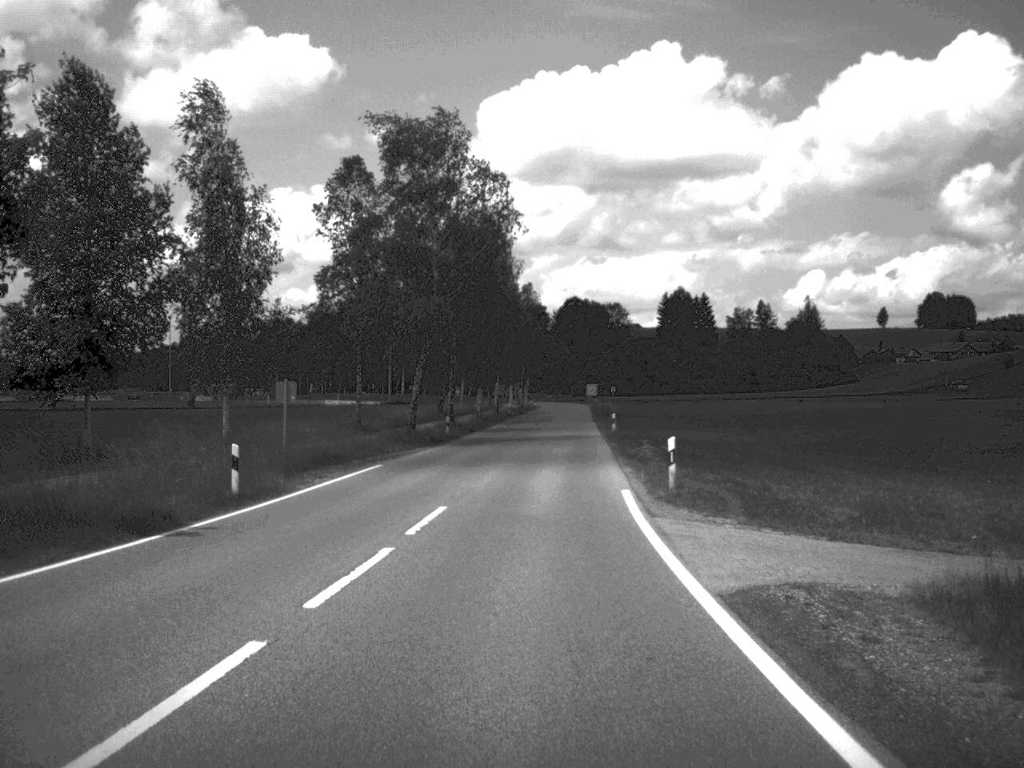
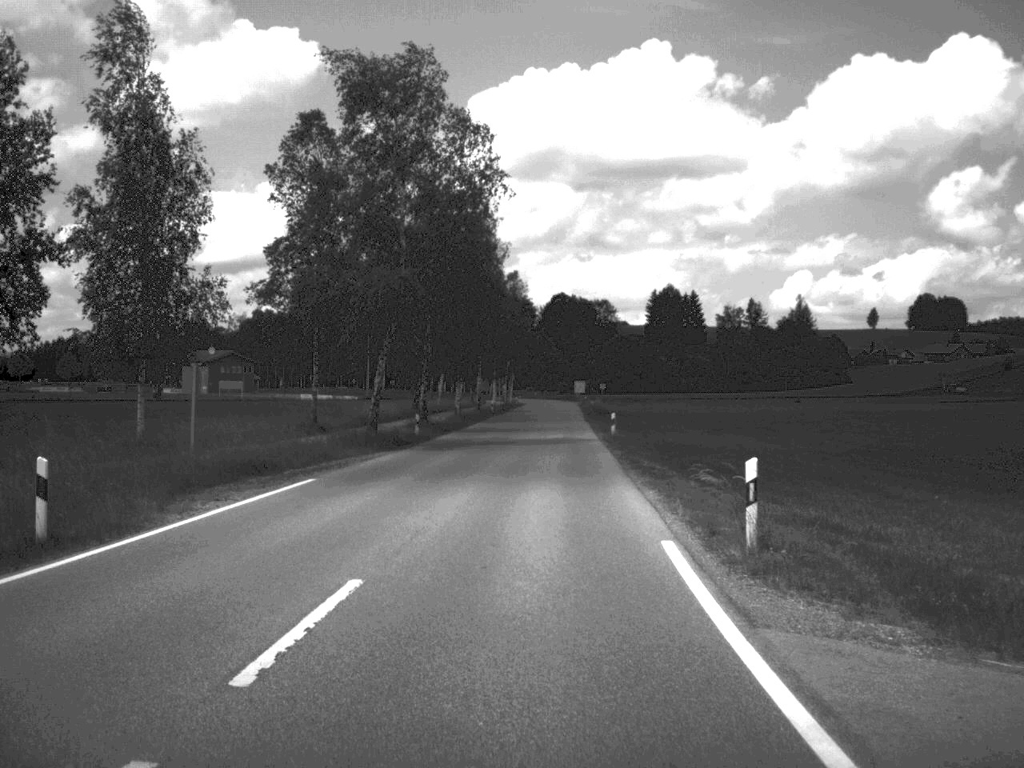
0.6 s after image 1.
(0.0, +8.8) m; +1°
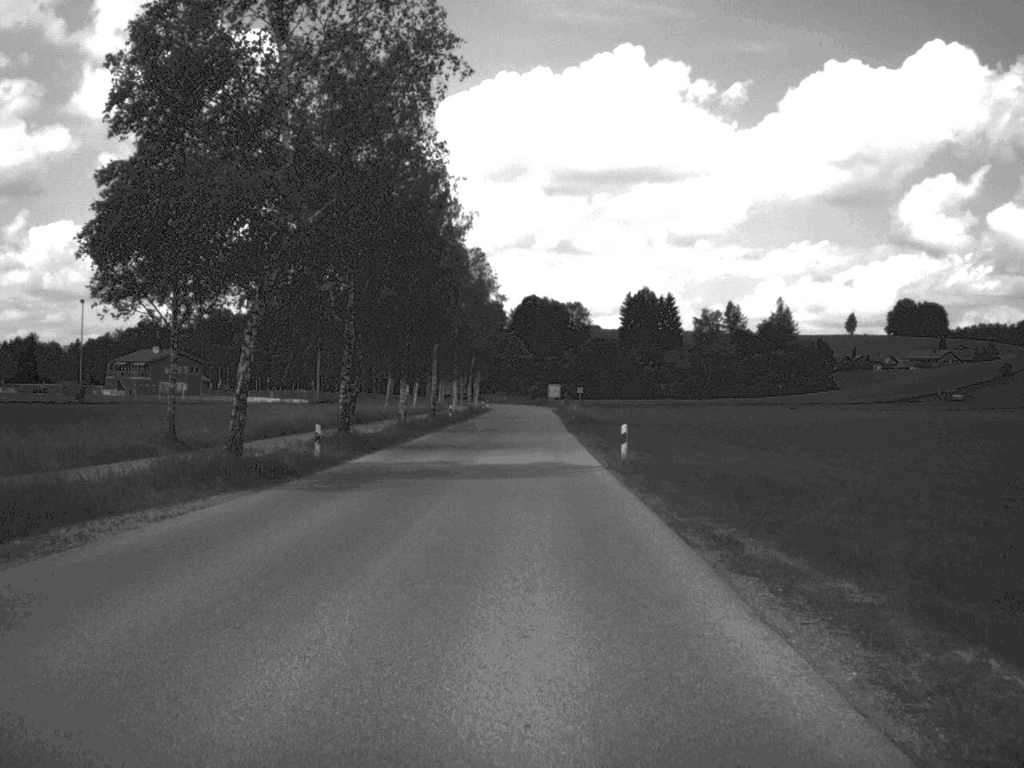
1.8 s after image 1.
(+0.2, +17.7) m; +1°
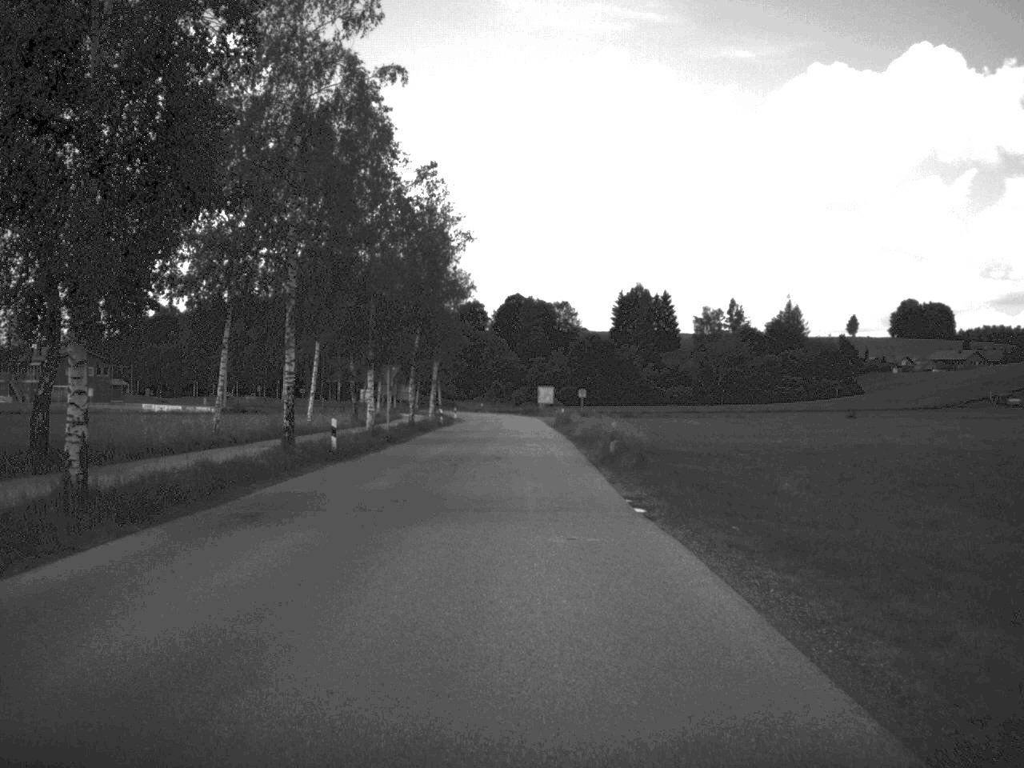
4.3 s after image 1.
(+0.1, +41.0) m; 0°
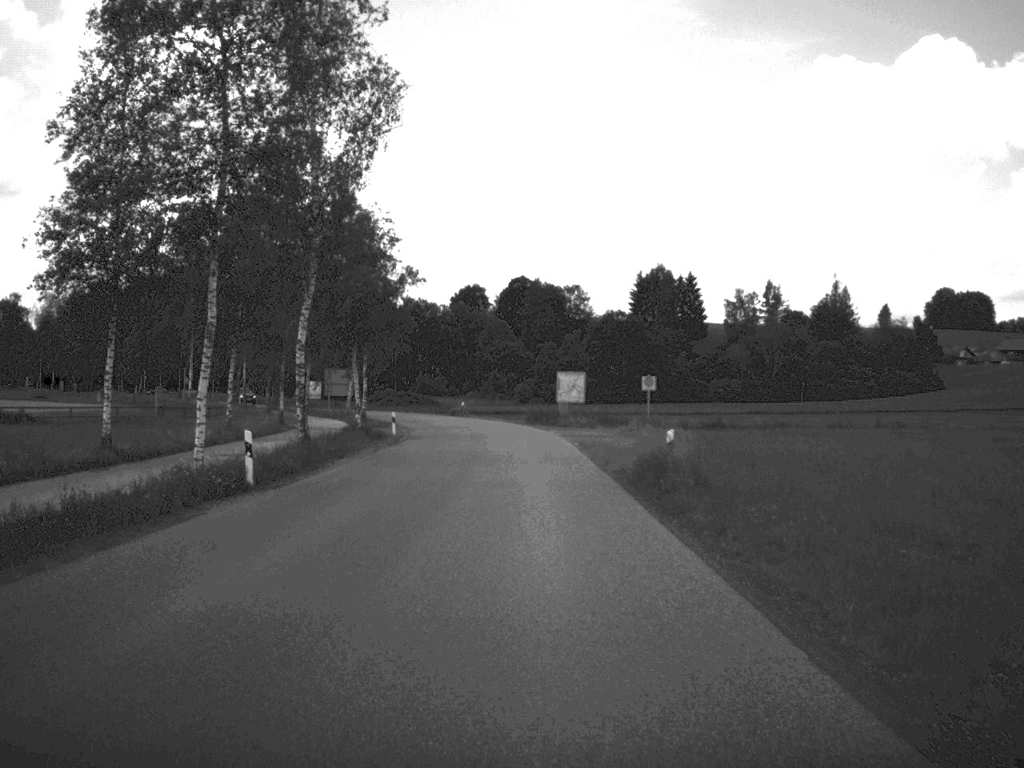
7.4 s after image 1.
(-0.2, +55.2) m; 0°
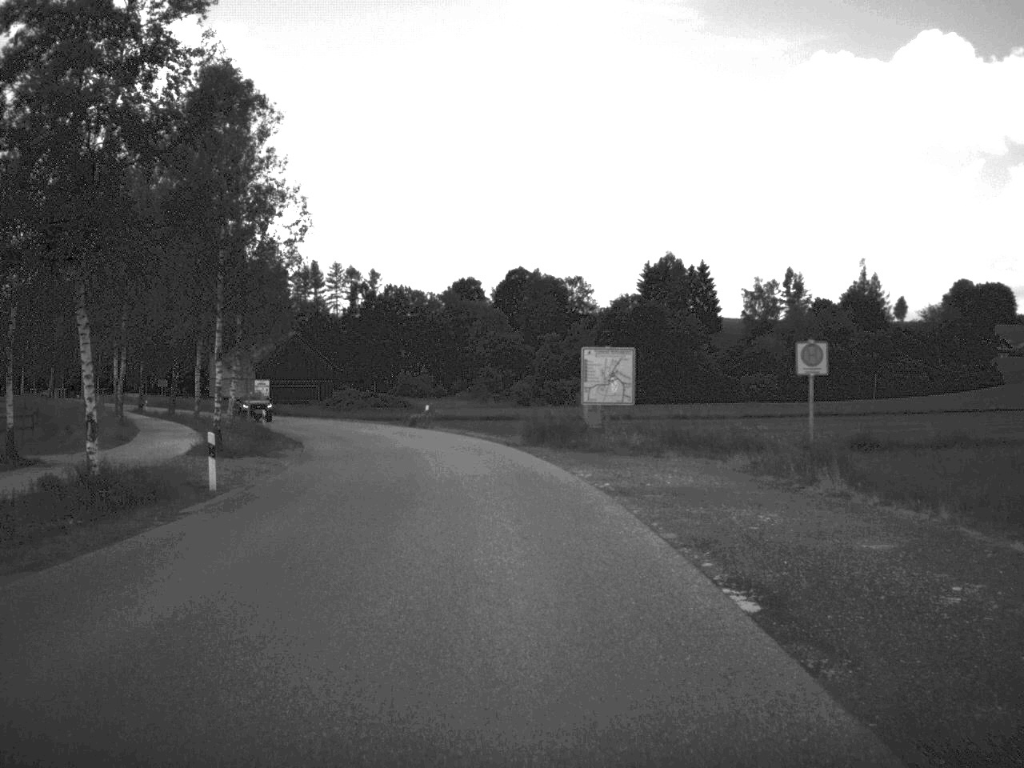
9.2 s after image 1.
(+0.1, +31.7) m; 0°
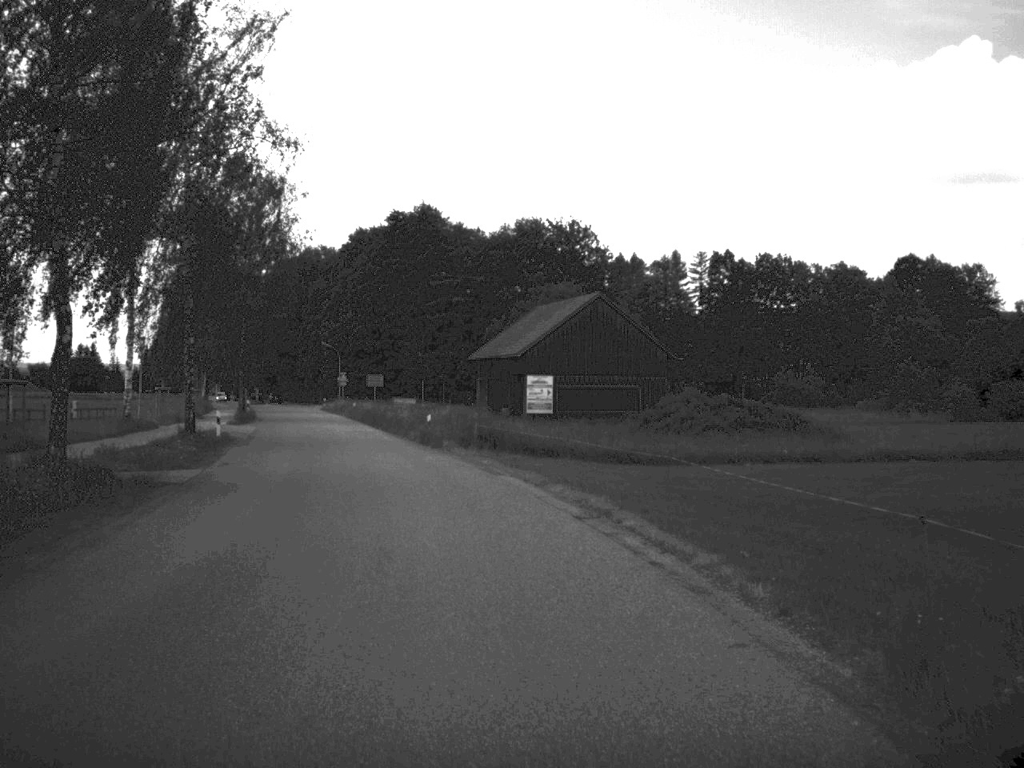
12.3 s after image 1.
(-5.7, +54.2) m; -17°
